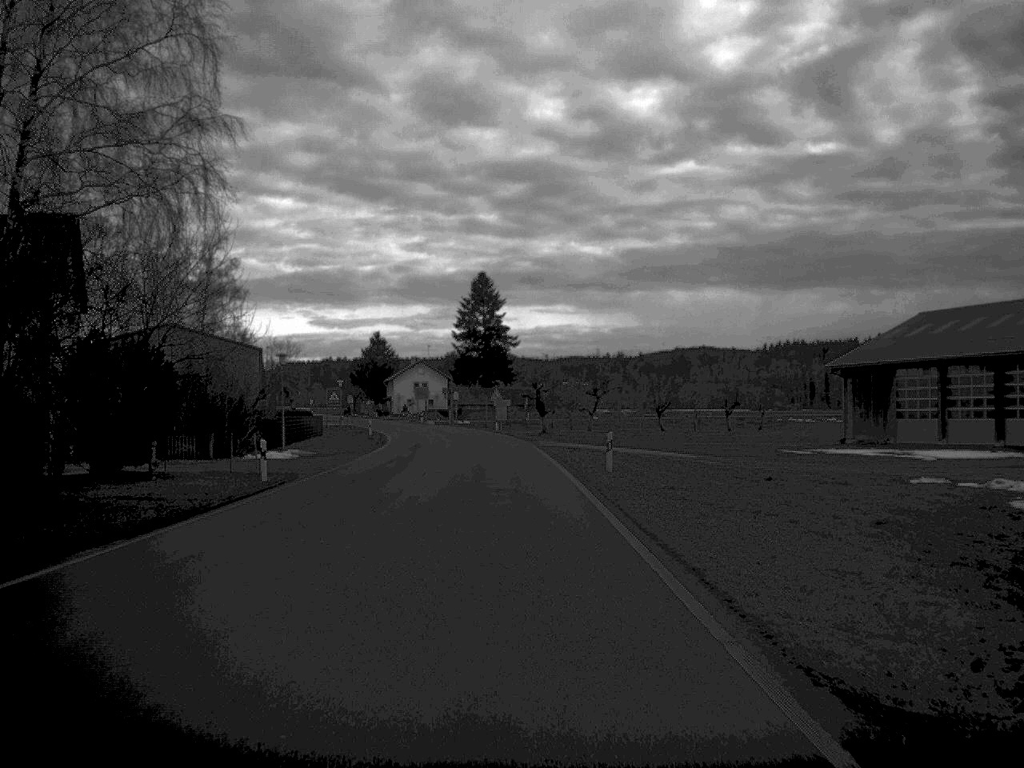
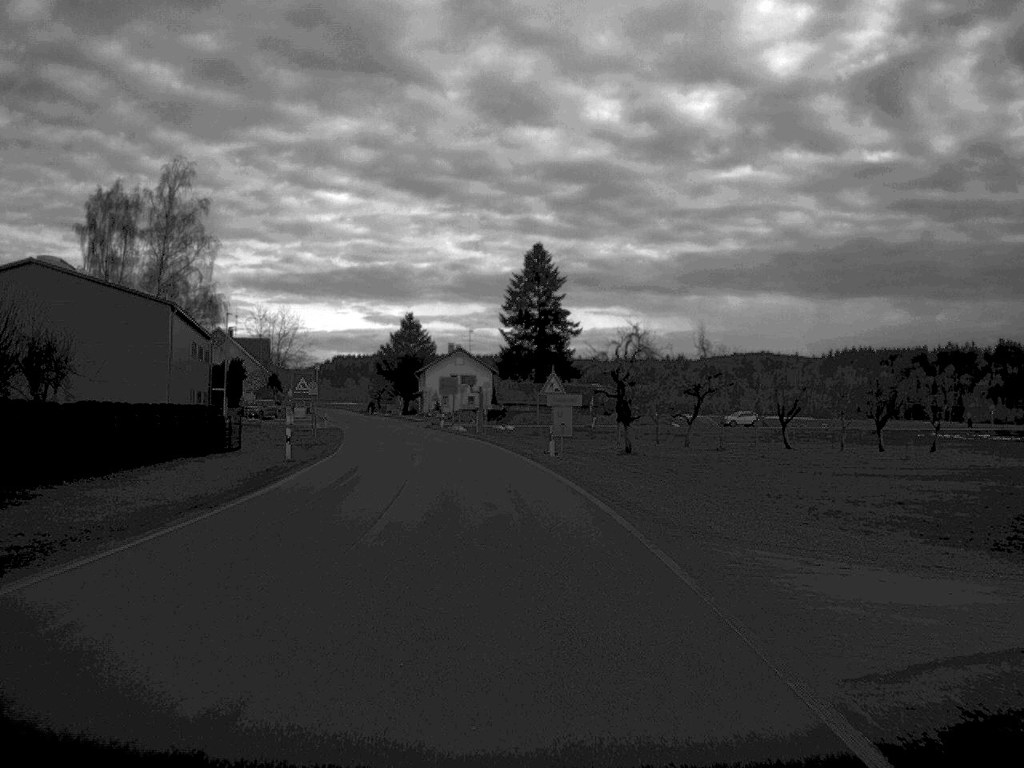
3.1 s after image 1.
(-0.9, +41.2) m; -3°
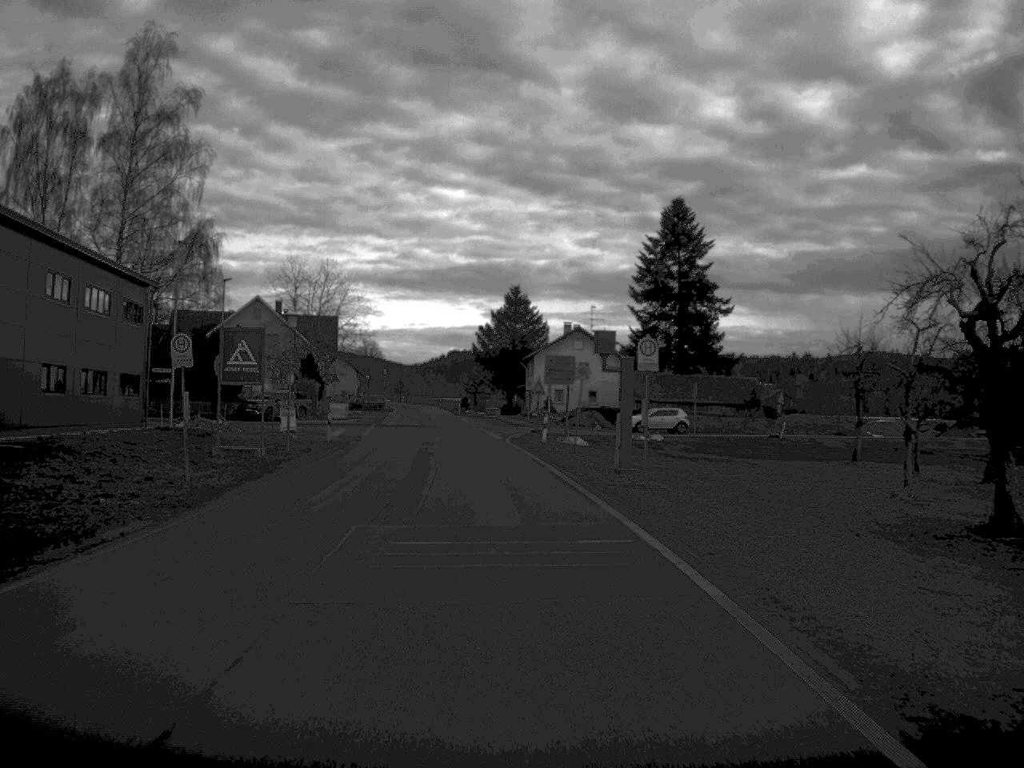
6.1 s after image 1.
(-1.9, +40.9) m; -5°
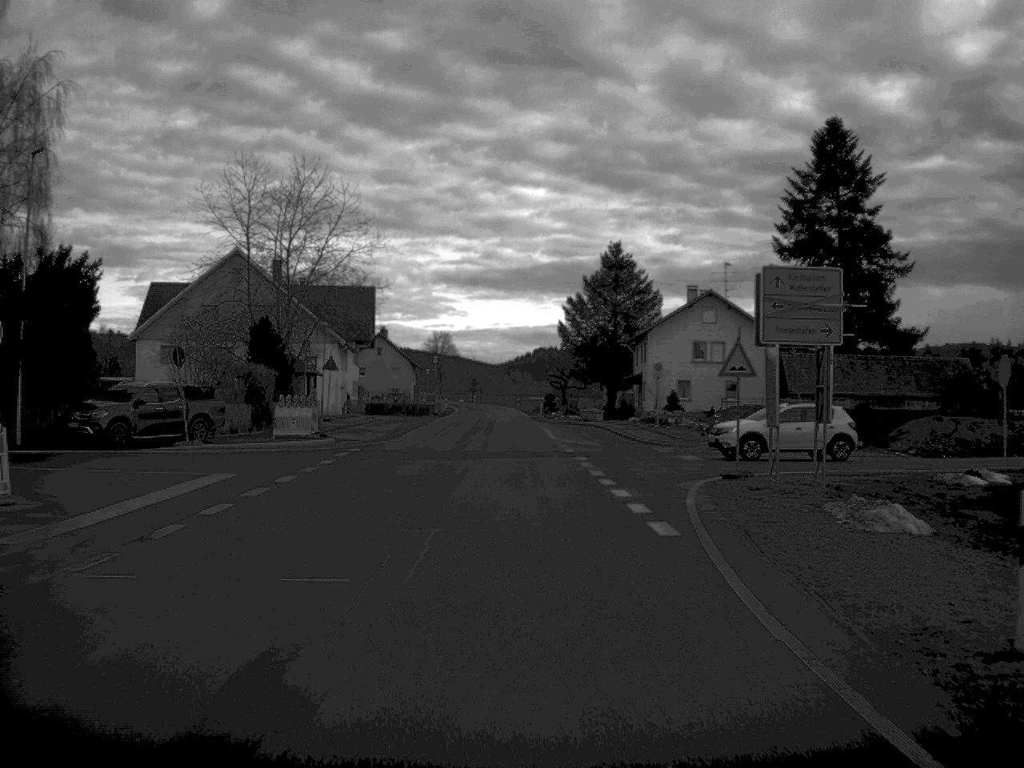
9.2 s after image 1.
(-1.7, +41.3) m; -4°
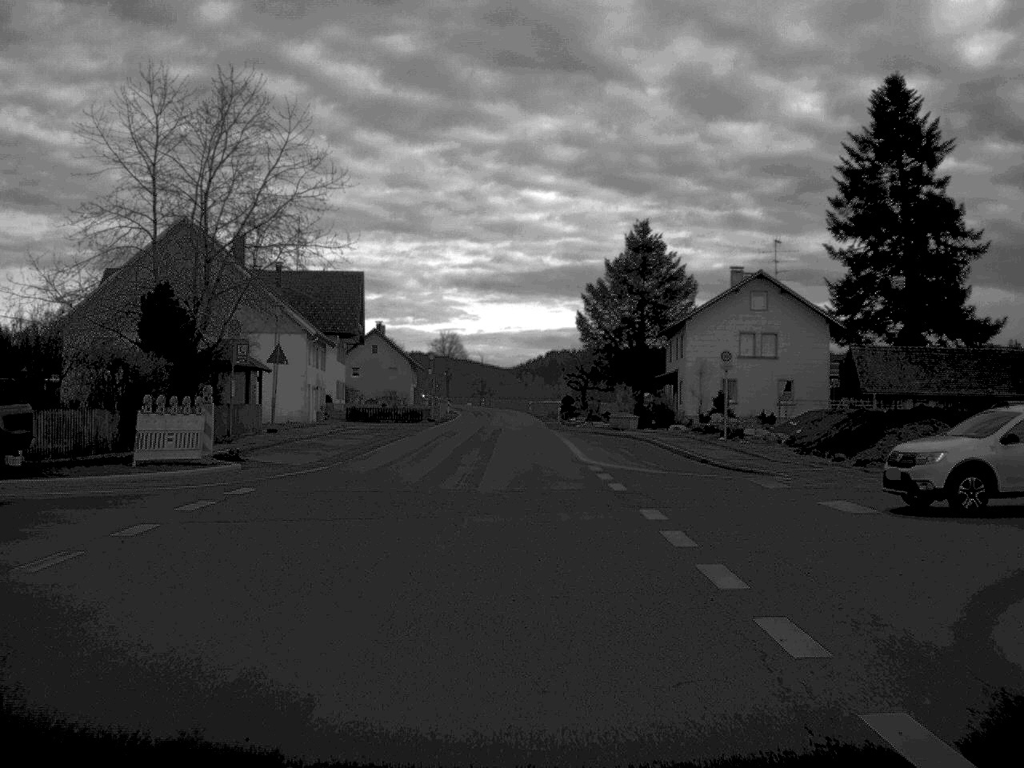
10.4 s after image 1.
(-0.1, +16.0) m; -1°
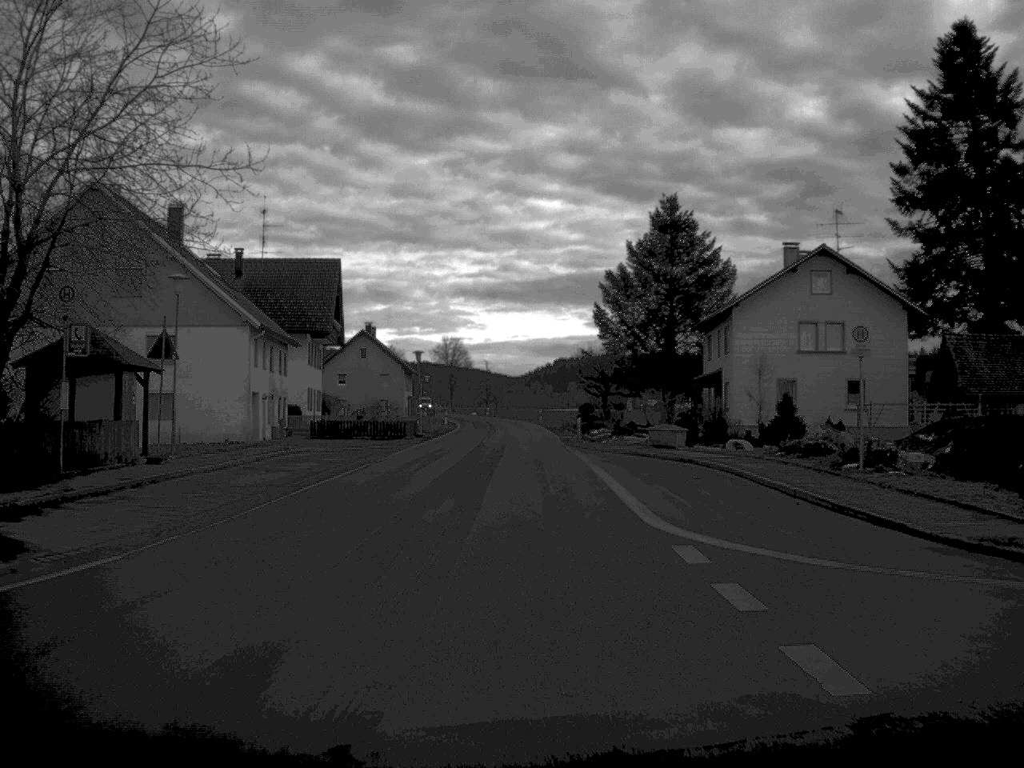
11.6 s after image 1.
(-0.1, +15.6) m; 0°
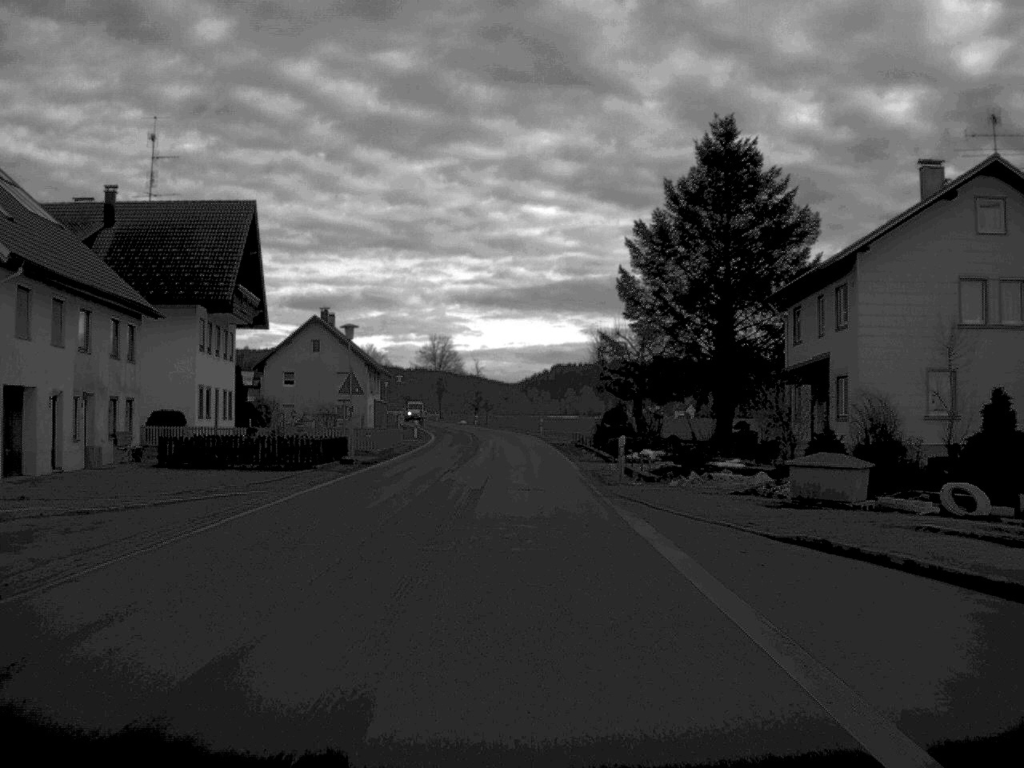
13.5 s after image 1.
(0.0, +25.3) m; 0°
